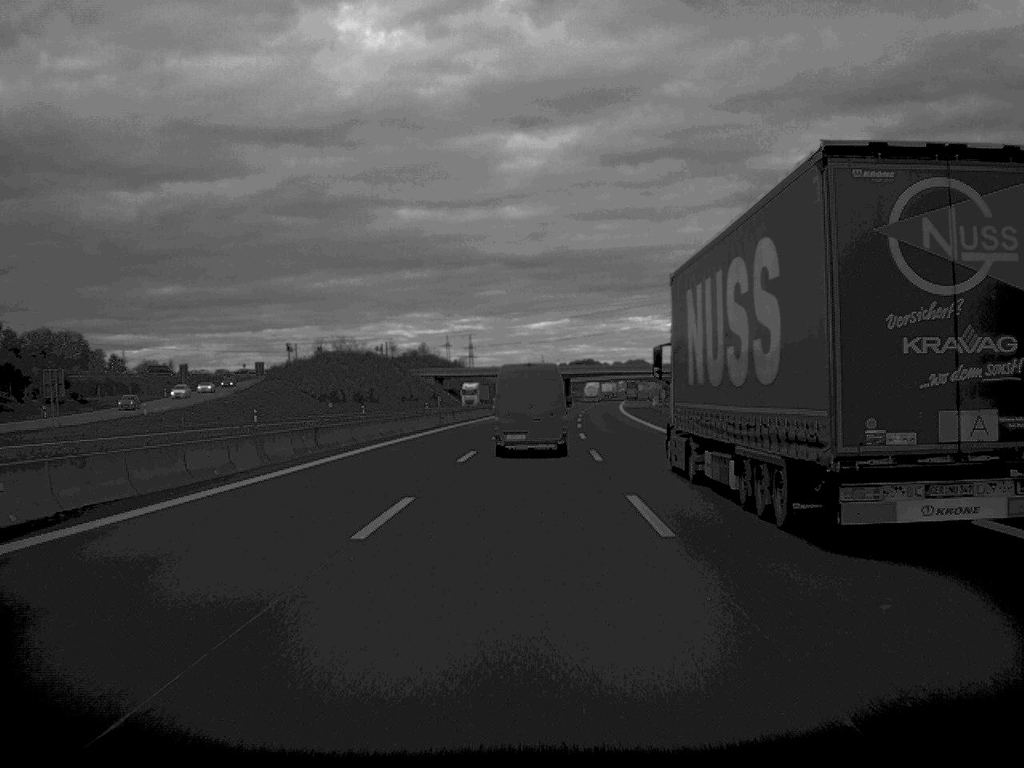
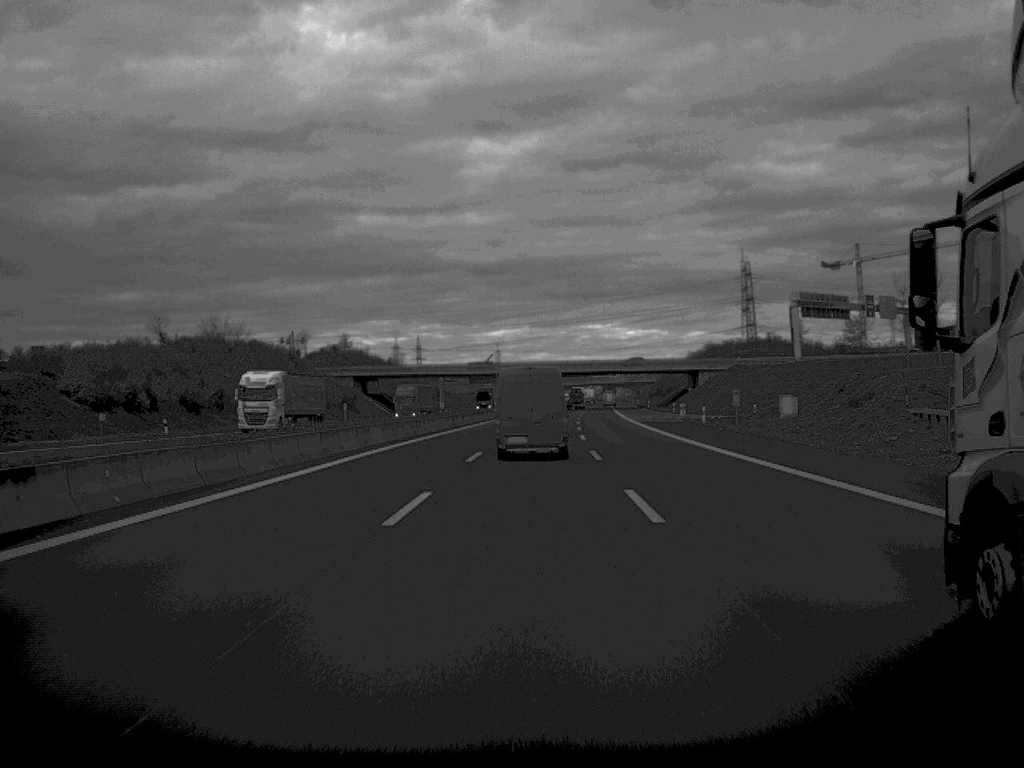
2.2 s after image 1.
(+1.2, +69.2) m; +2°
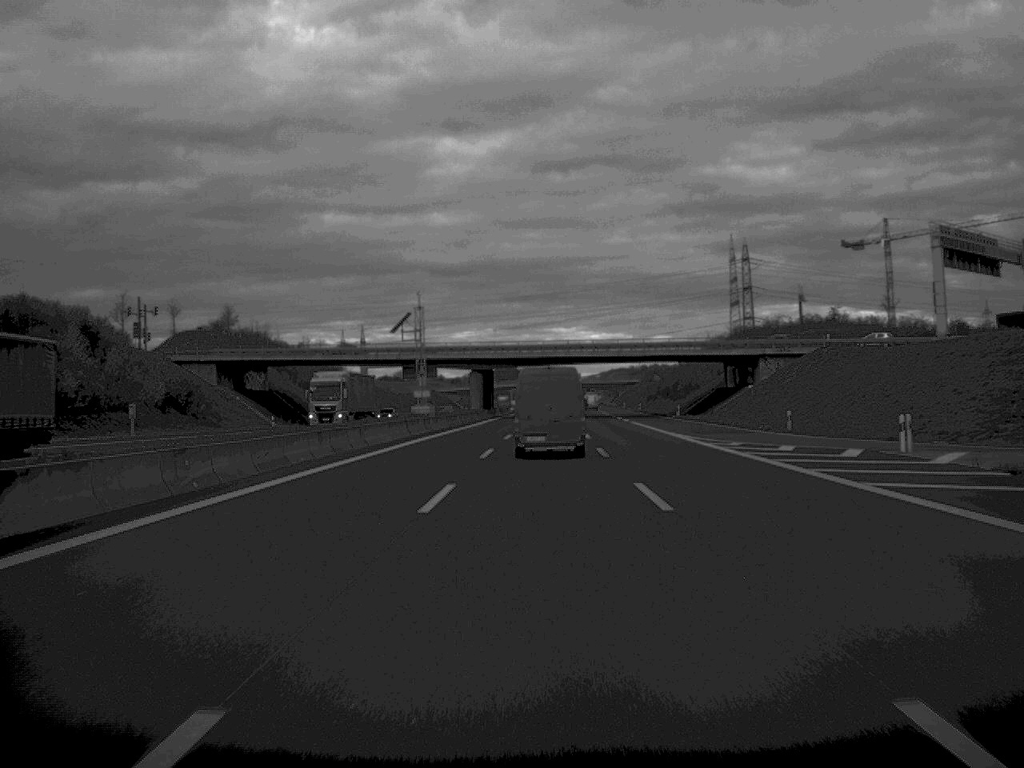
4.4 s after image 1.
(+1.0, +70.0) m; +2°
